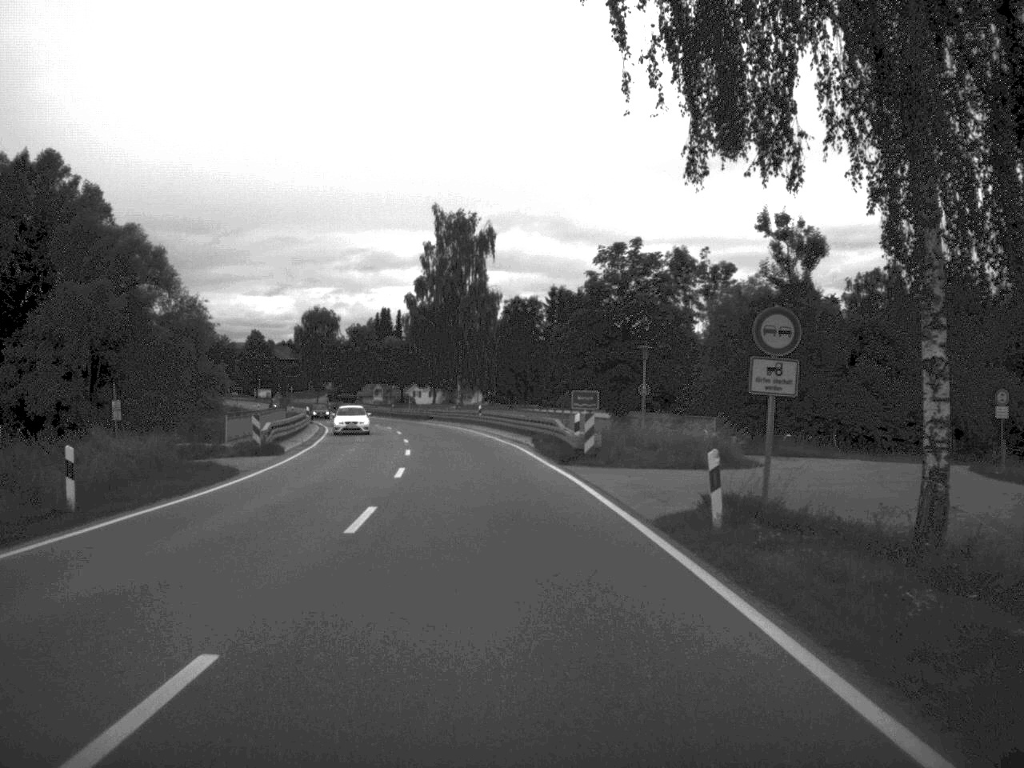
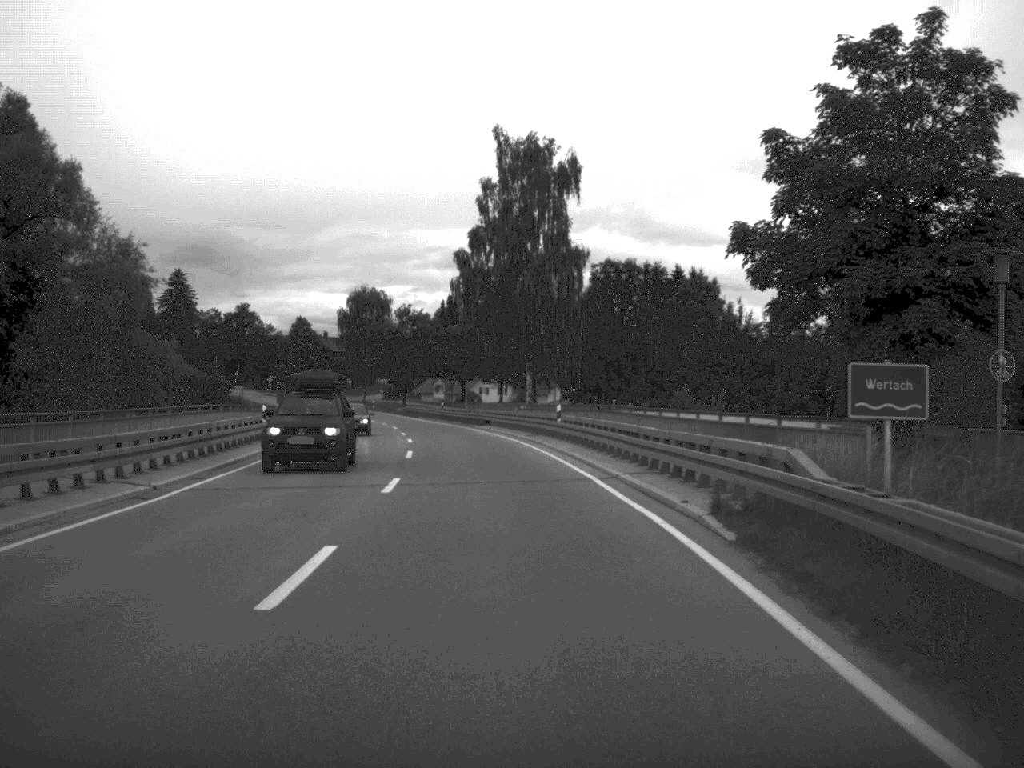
(-1.0, +29.7) m; -3°
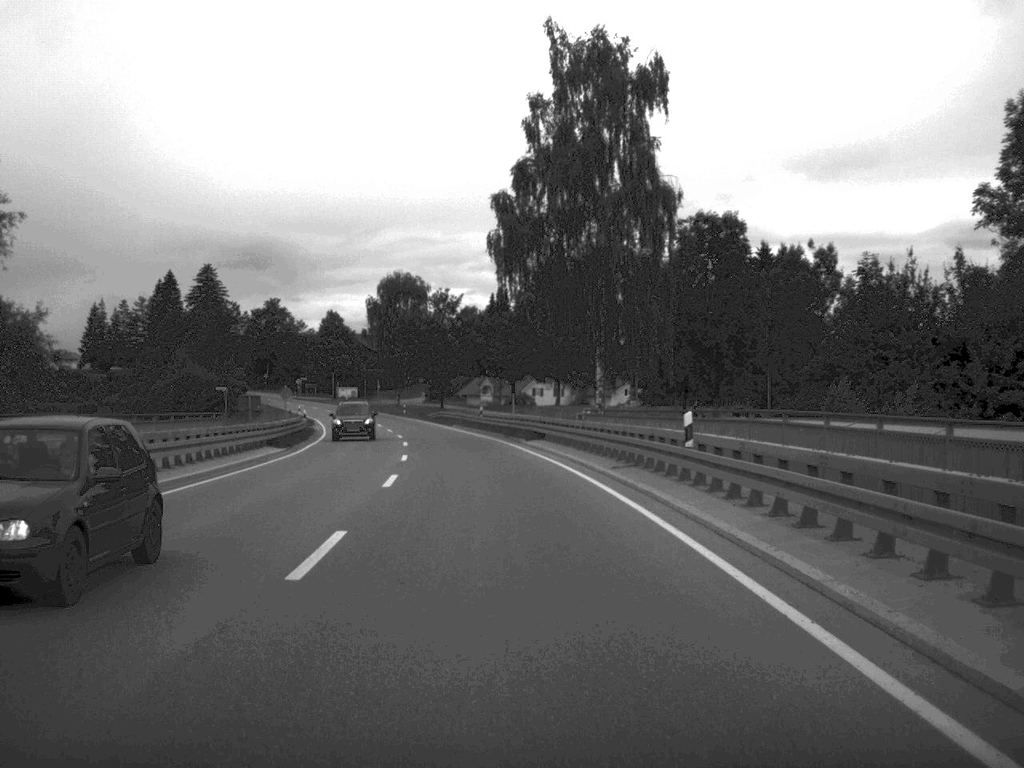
(-0.5, +21.8) m; -2°
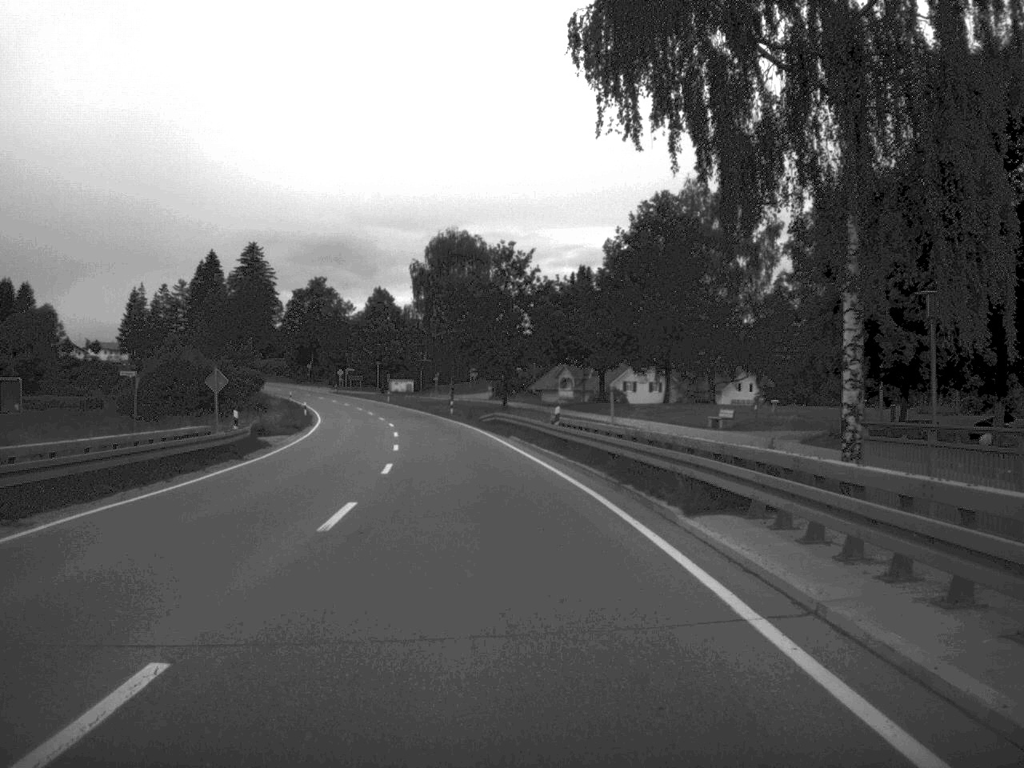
(-0.9, +31.2) m; -4°
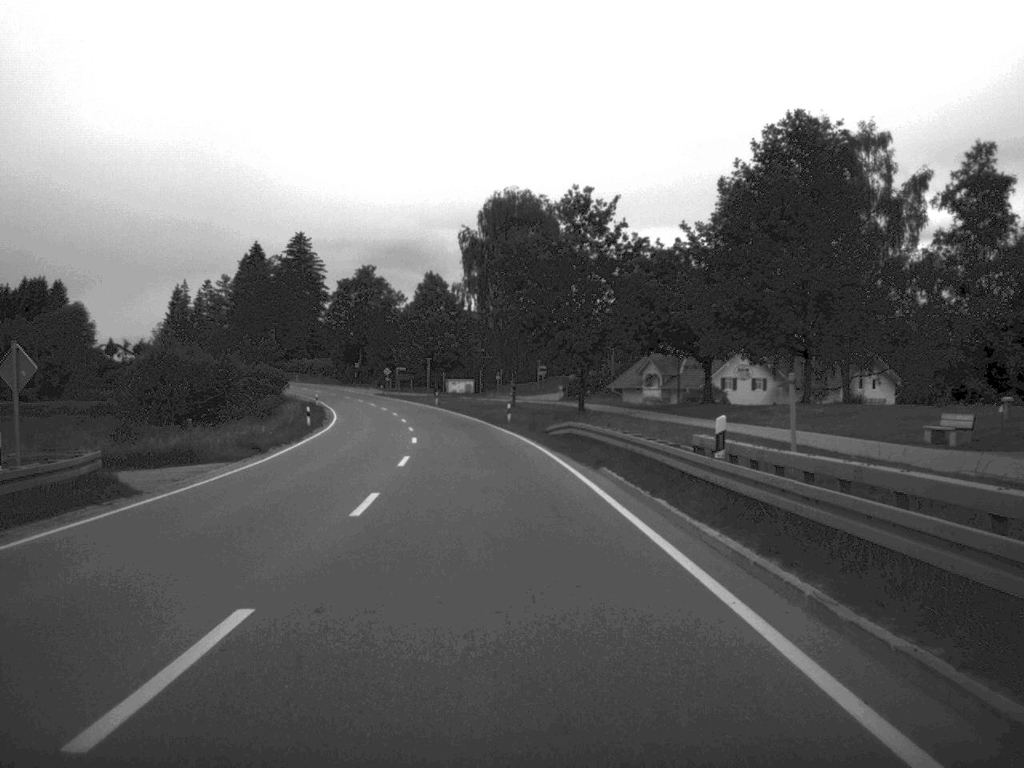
(-0.6, +21.5) m; -3°
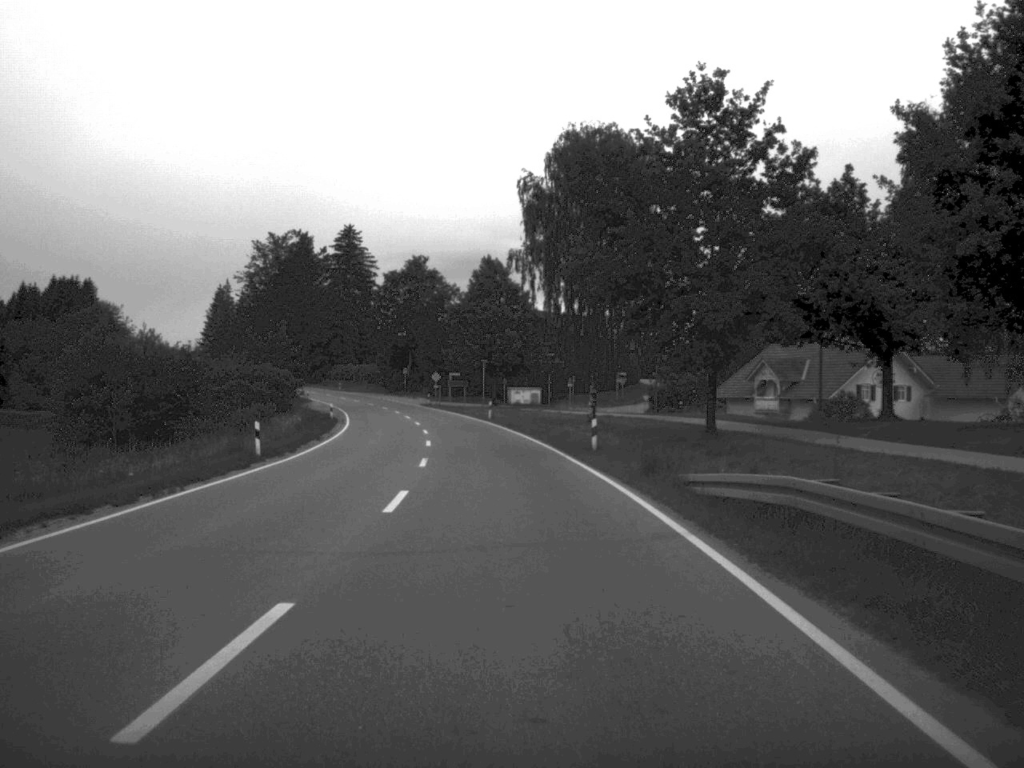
(-0.7, +23.5) m; -3°
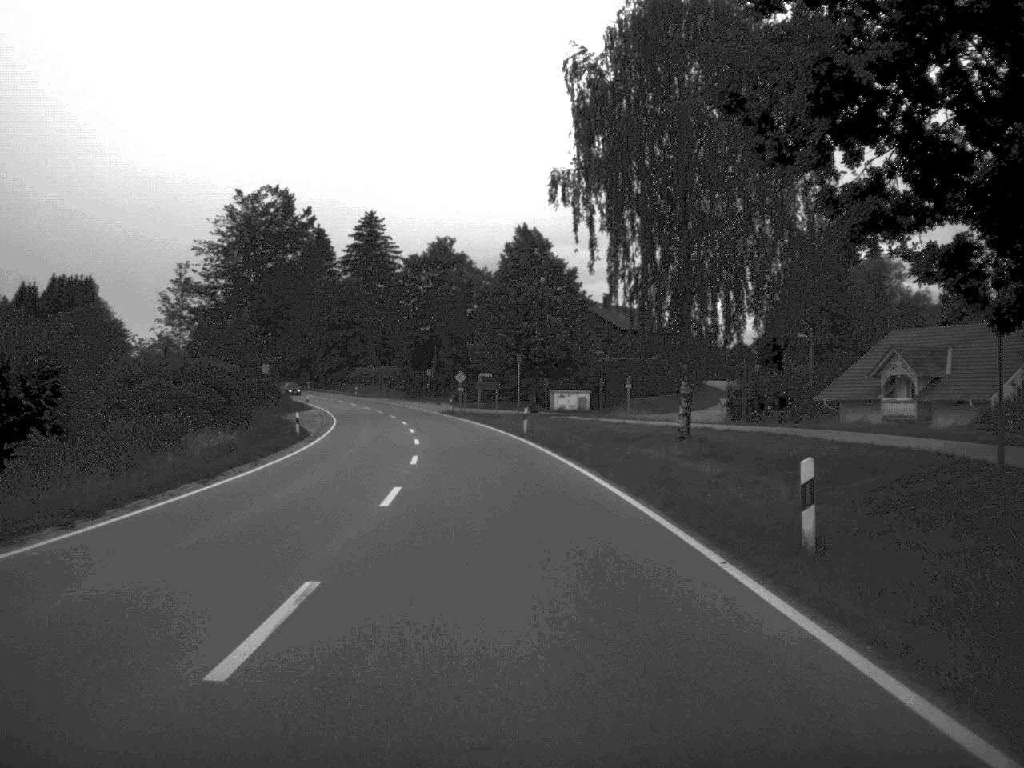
(-0.4, +22.3) m; -2°
